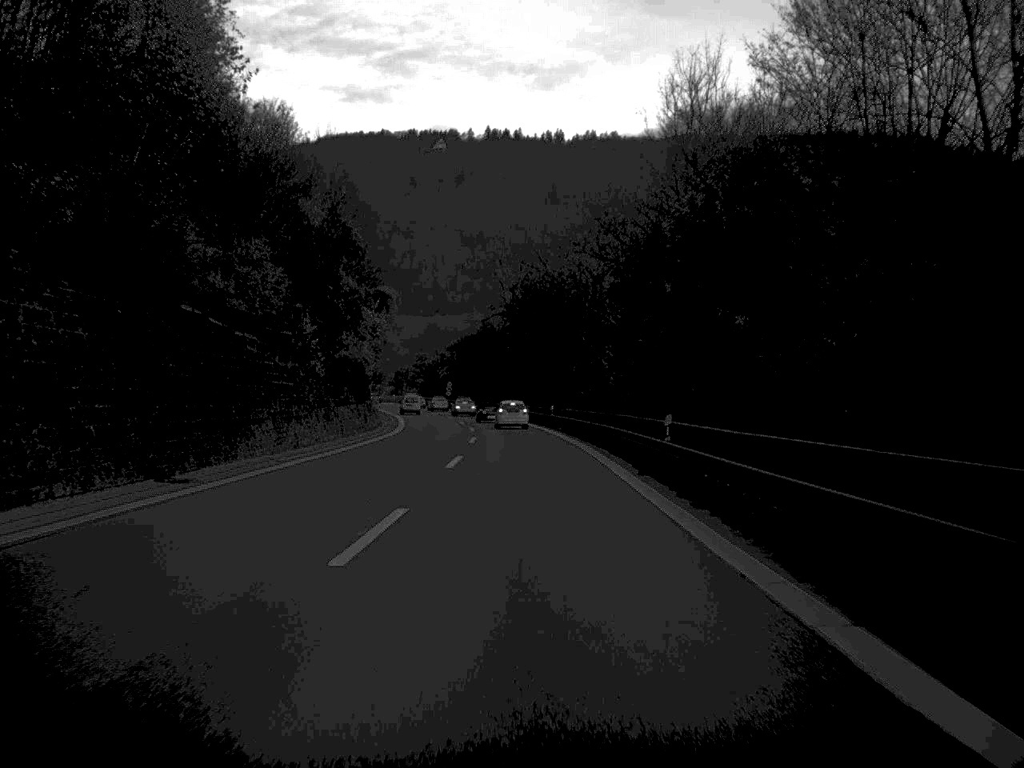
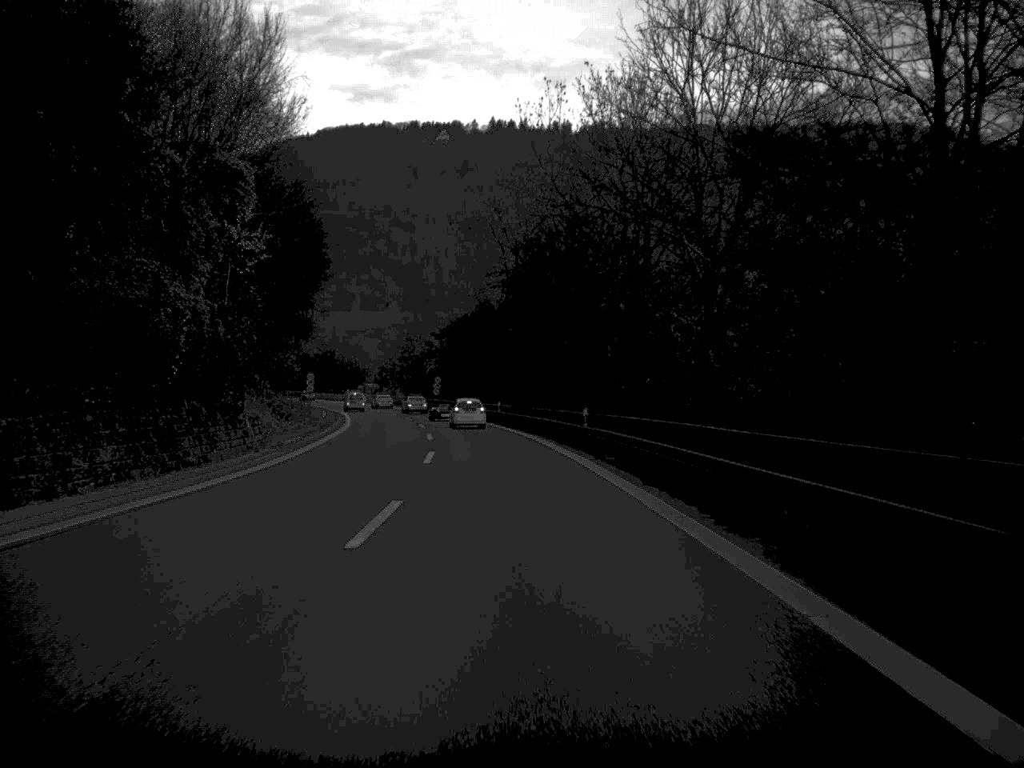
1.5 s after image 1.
(0.0, +34.0) m; 0°
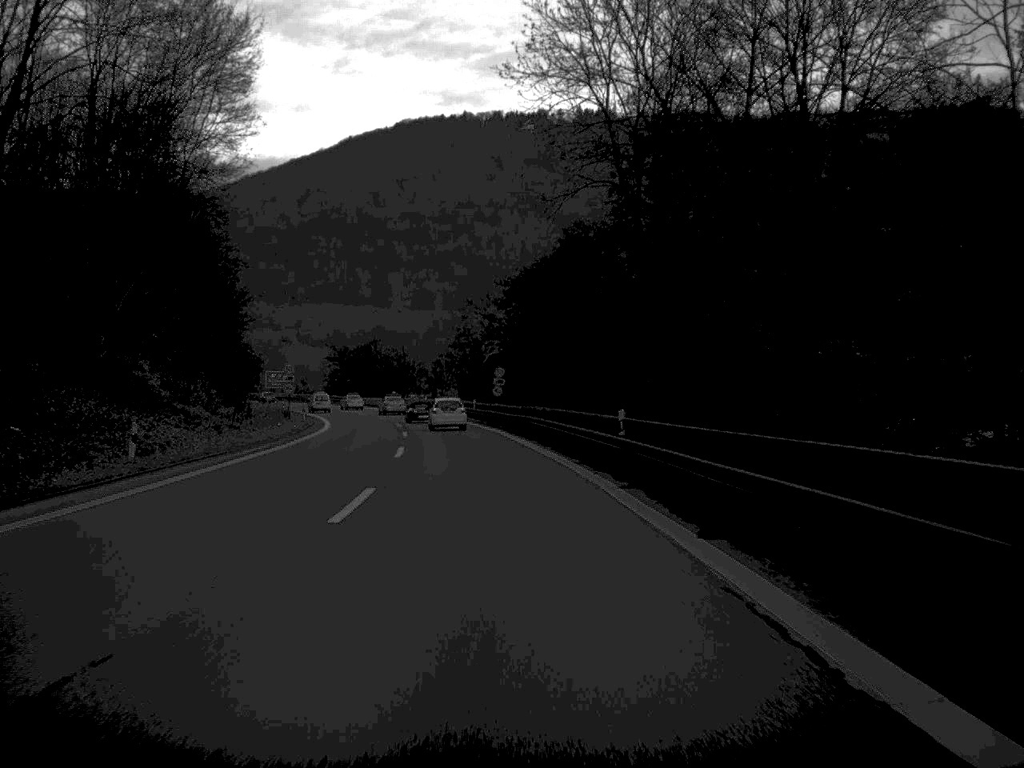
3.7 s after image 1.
(-1.7, +51.1) m; -4°
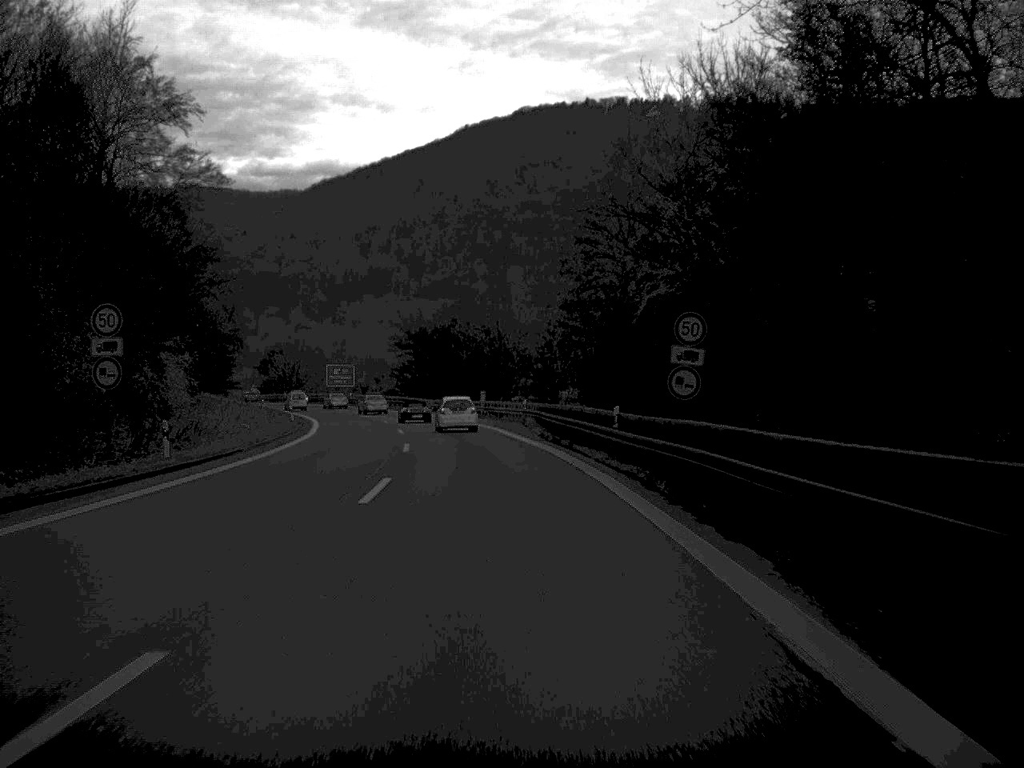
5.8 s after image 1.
(-2.4, +50.3) m; -6°
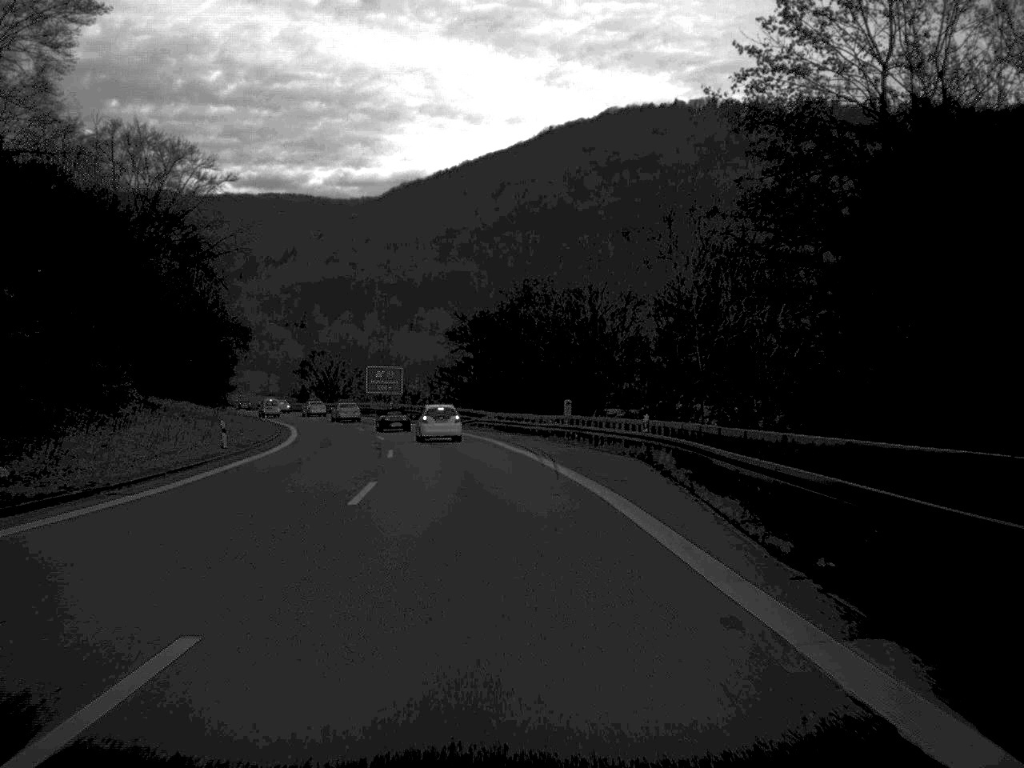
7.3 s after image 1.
(-1.1, +34.8) m; -4°
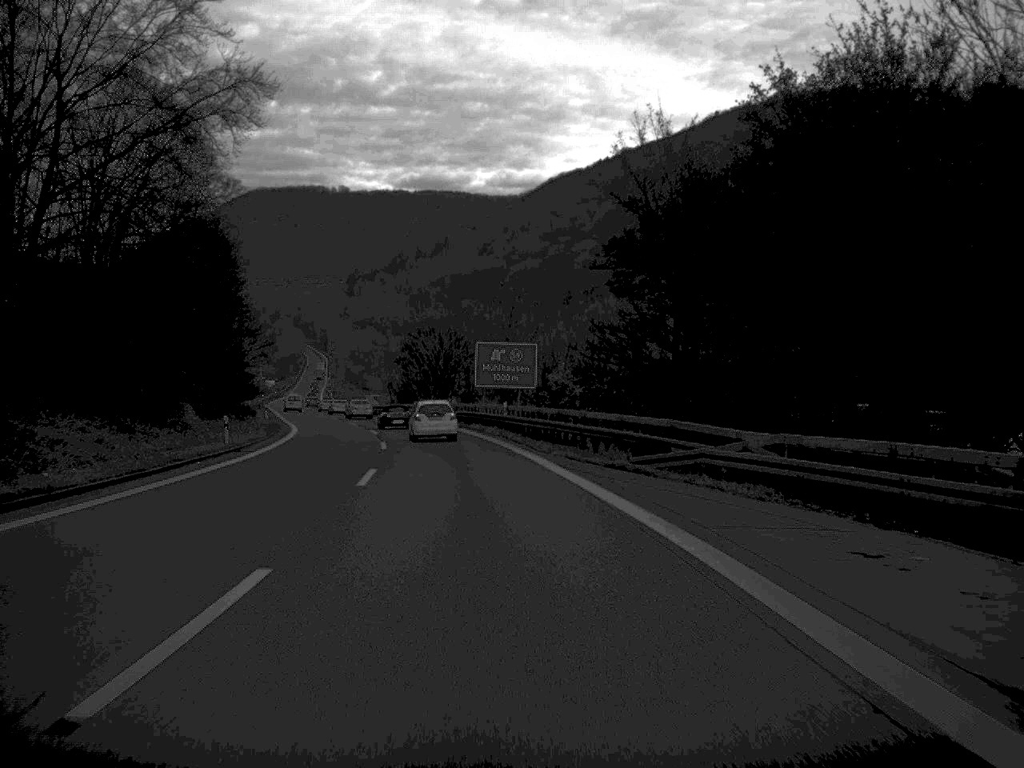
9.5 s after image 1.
(-3.2, +50.1) m; -7°
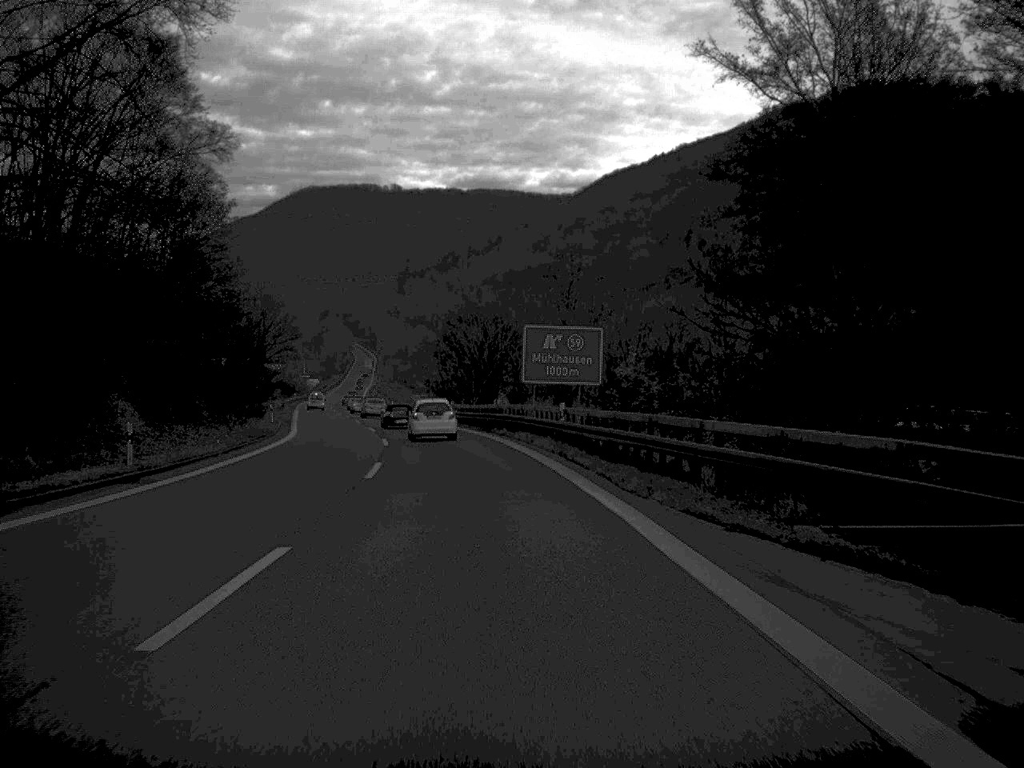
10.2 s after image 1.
(-0.3, +16.2) m; -2°
